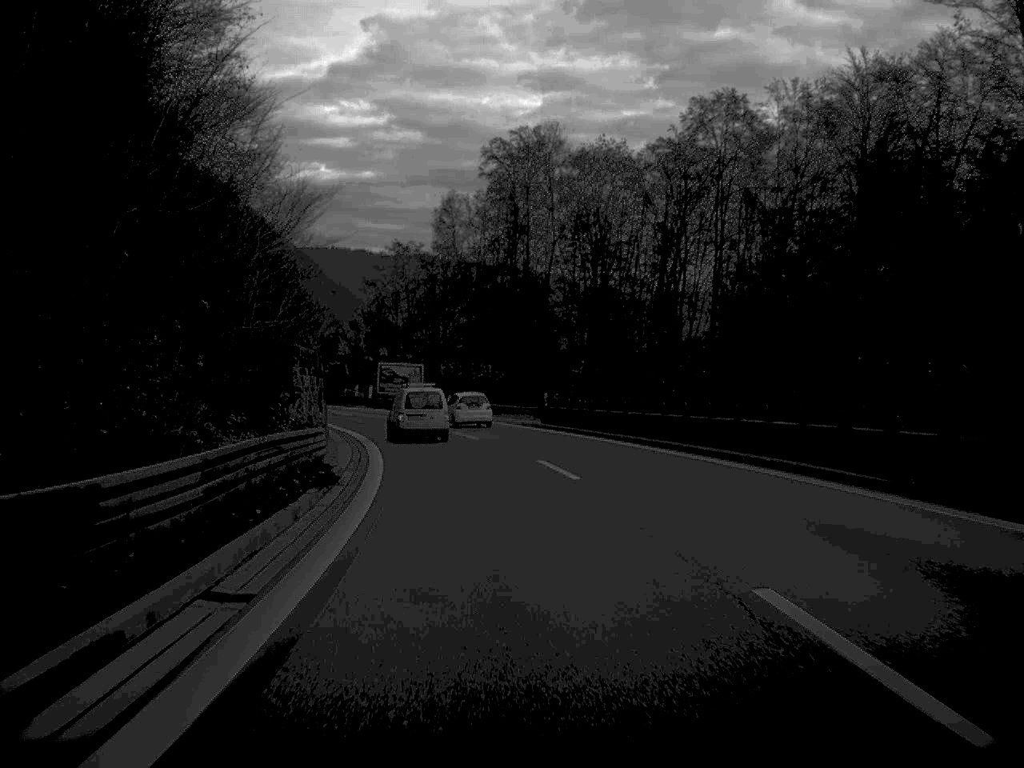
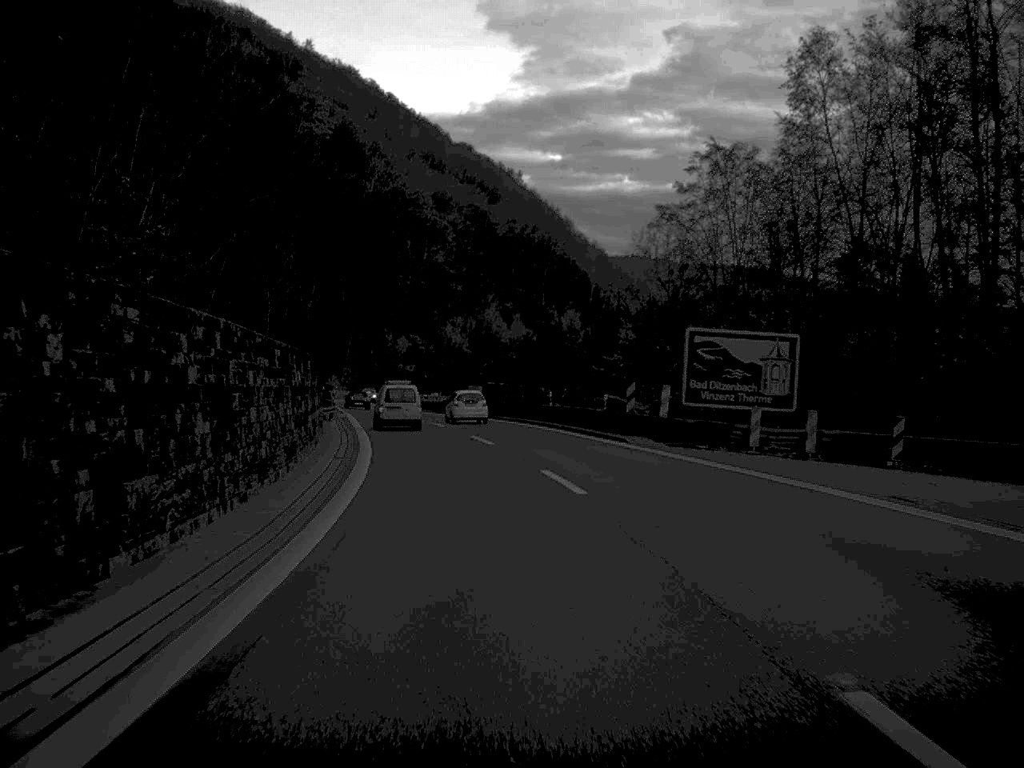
(-7.0, +61.4) m; -13°
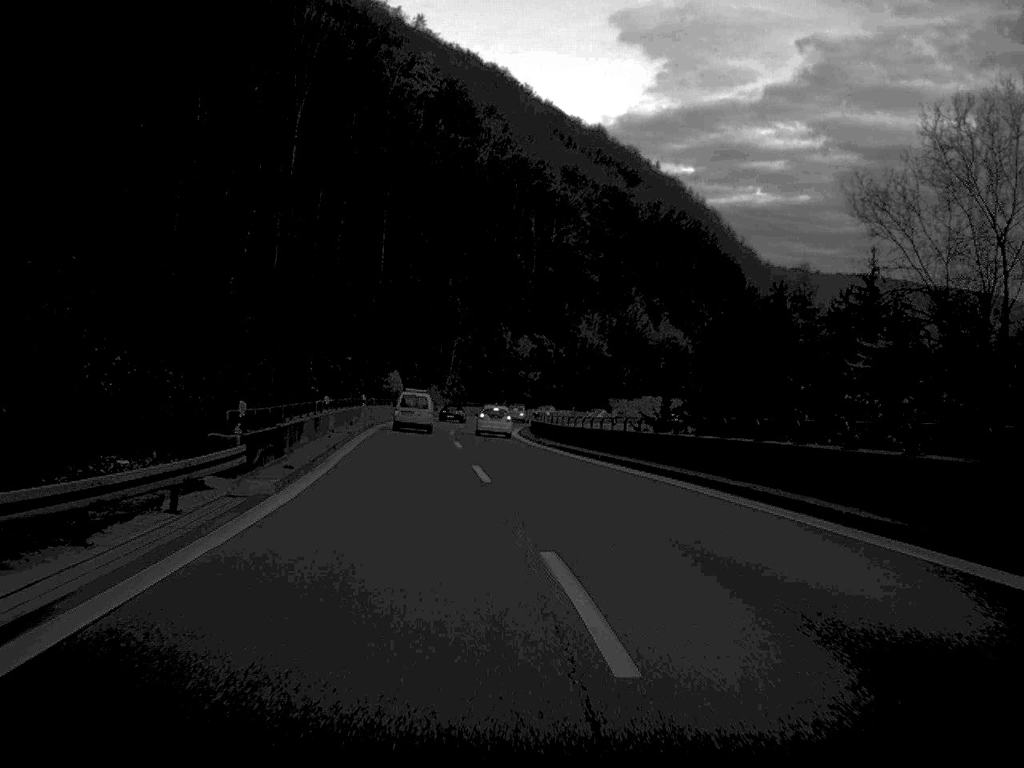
(-3.0, +47.4) m; -6°
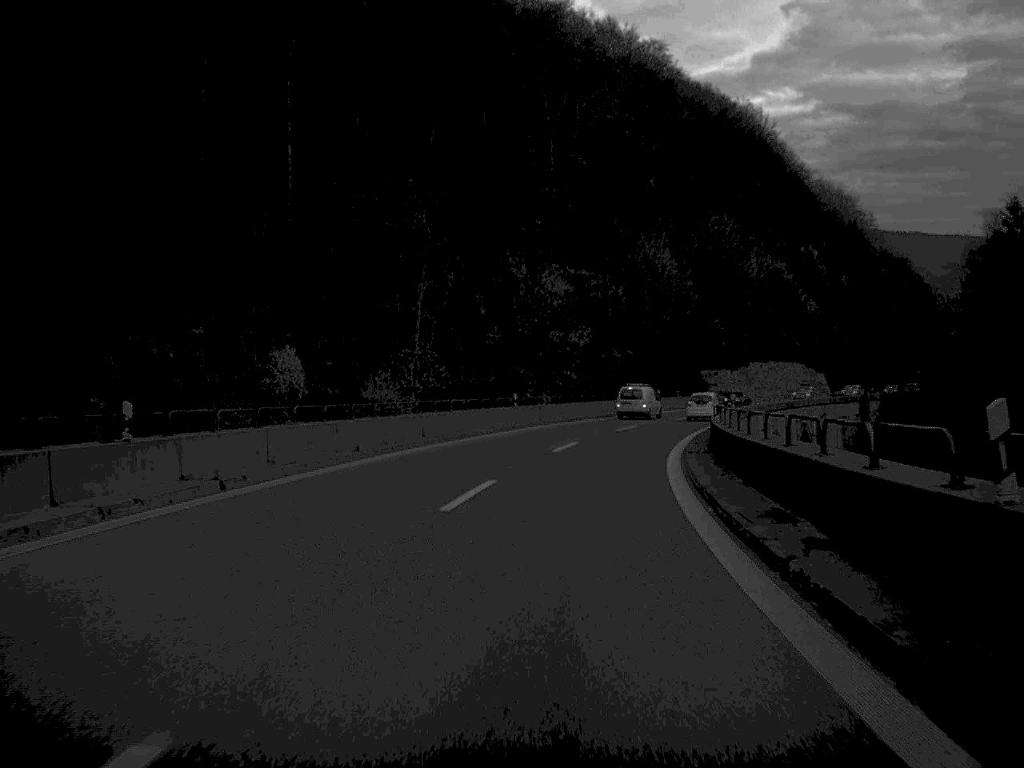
(-2.3, +78.9) m; 0°
